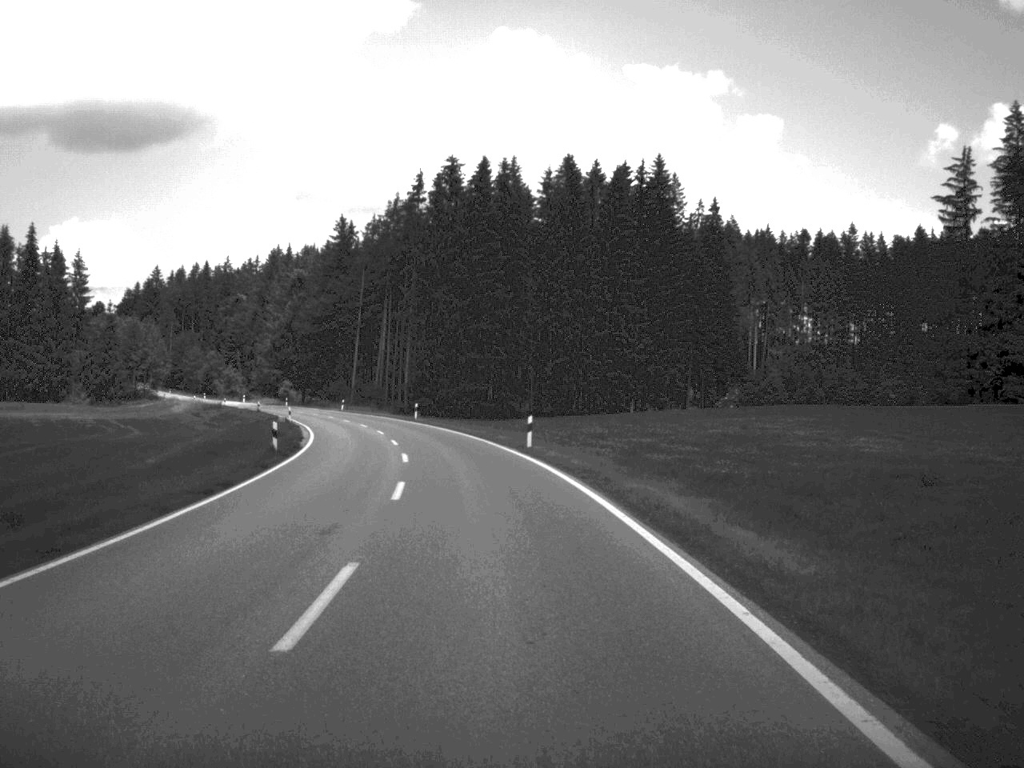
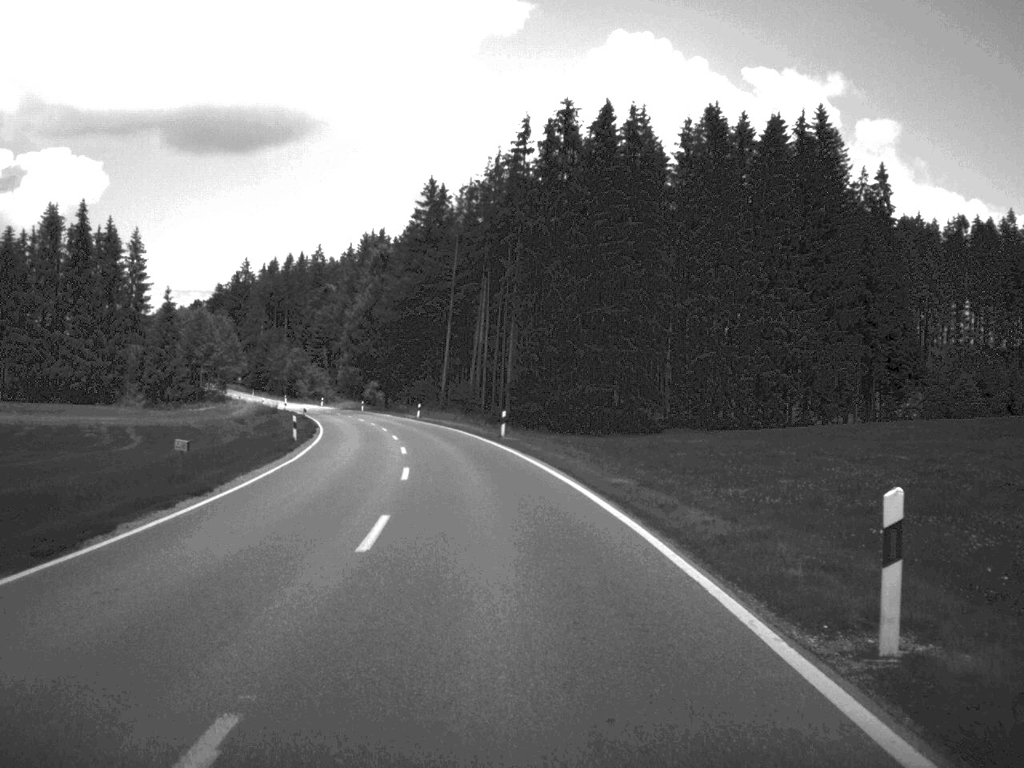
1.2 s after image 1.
(-1.4, +30.0) m; -5°
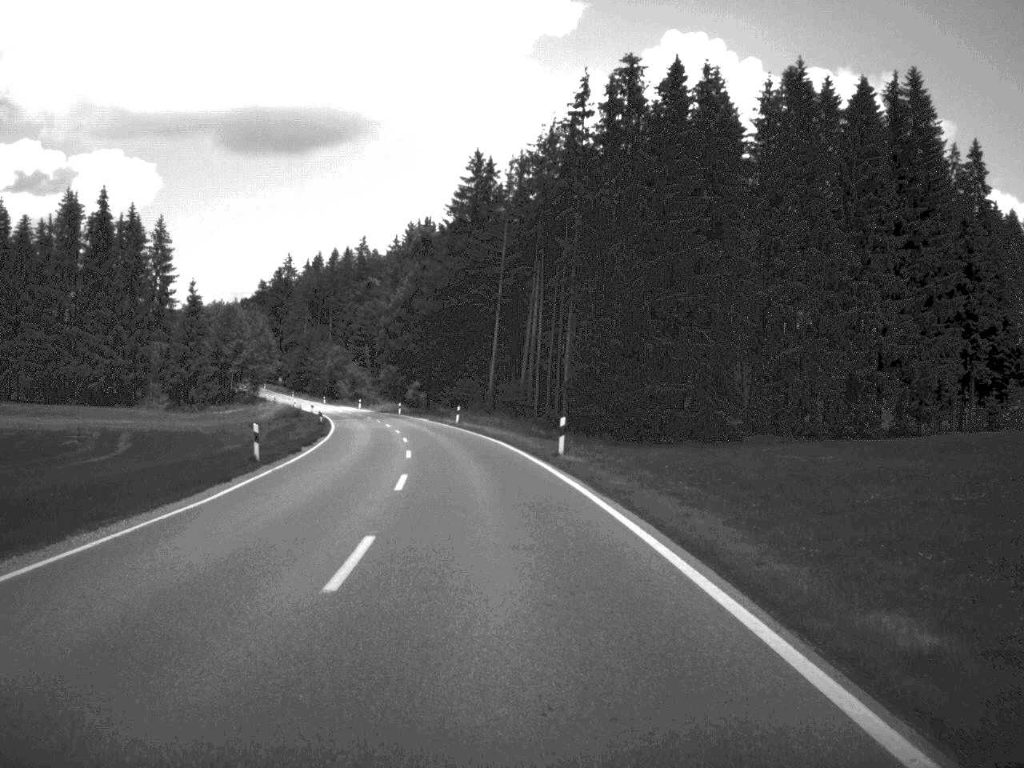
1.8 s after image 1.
(-0.3, +14.8) m; -2°
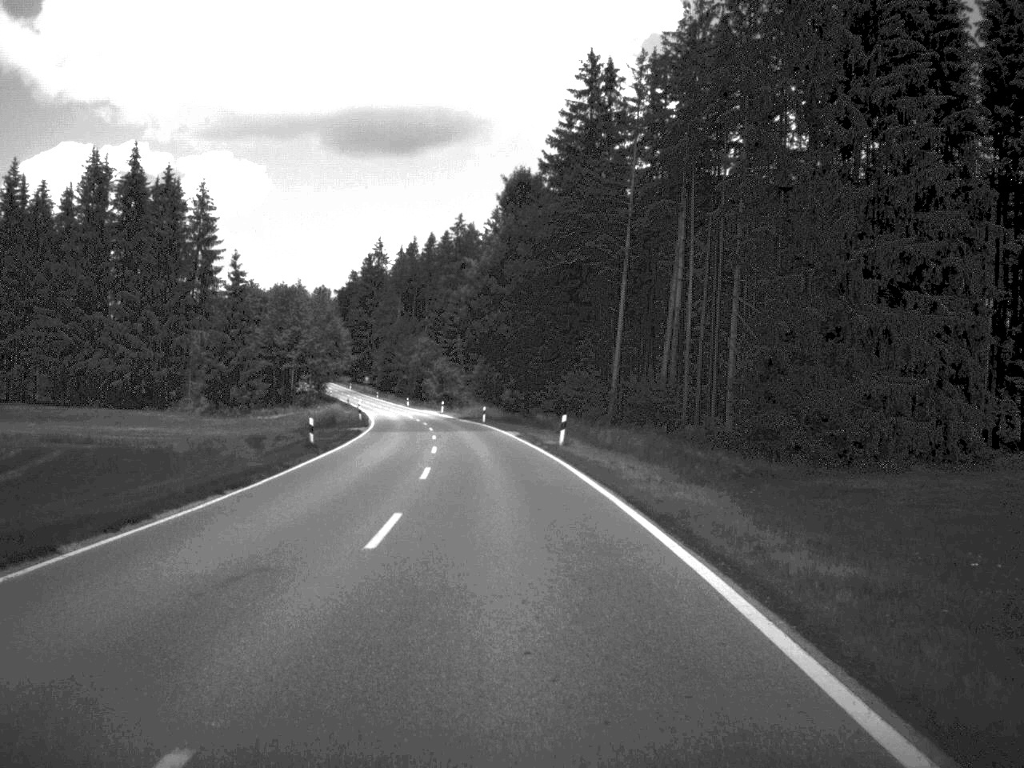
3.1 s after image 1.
(-1.5, +32.6) m; -5°
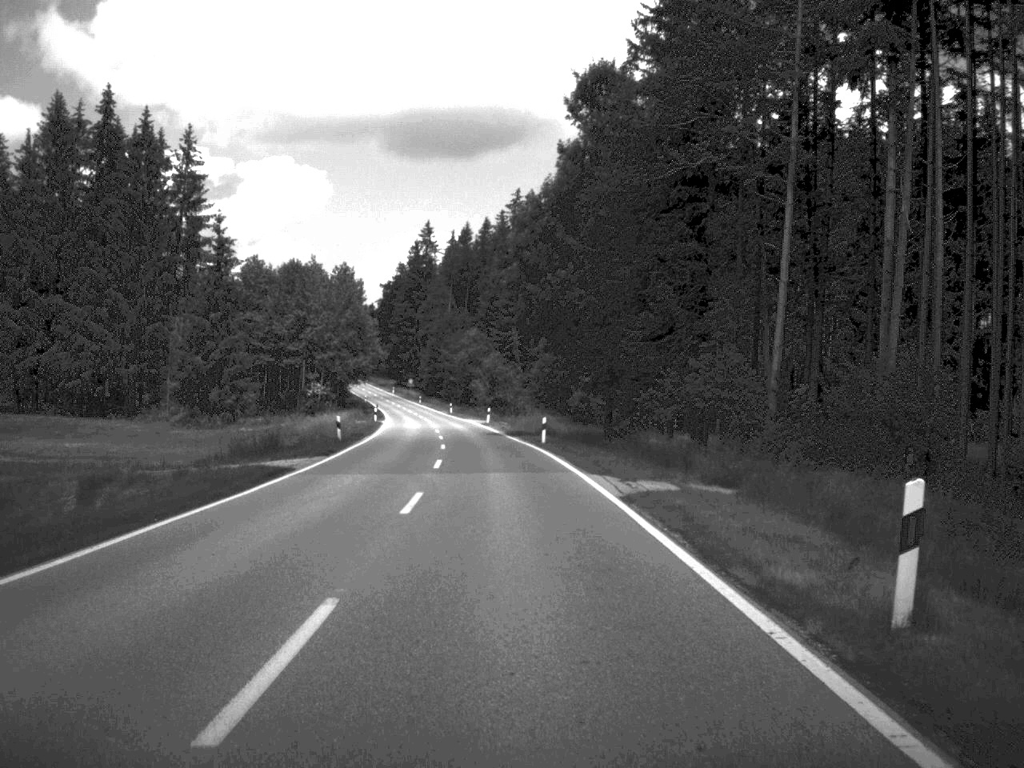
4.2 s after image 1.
(-0.9, +30.9) m; -3°
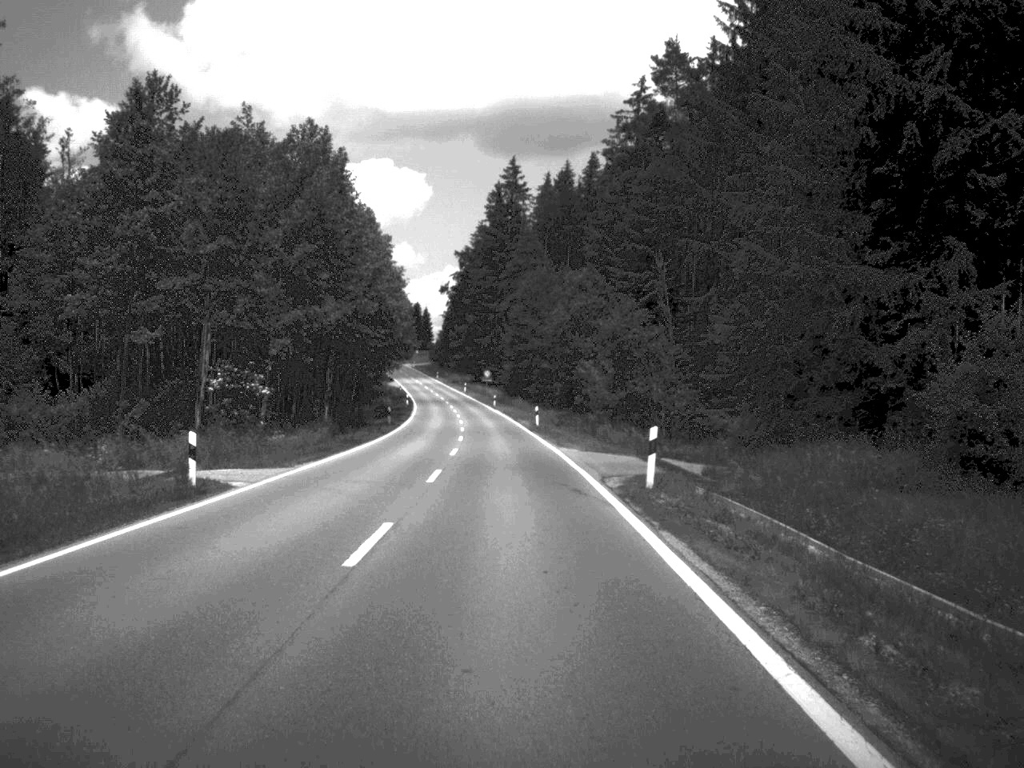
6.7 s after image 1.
(-2.9, +65.3) m; -5°
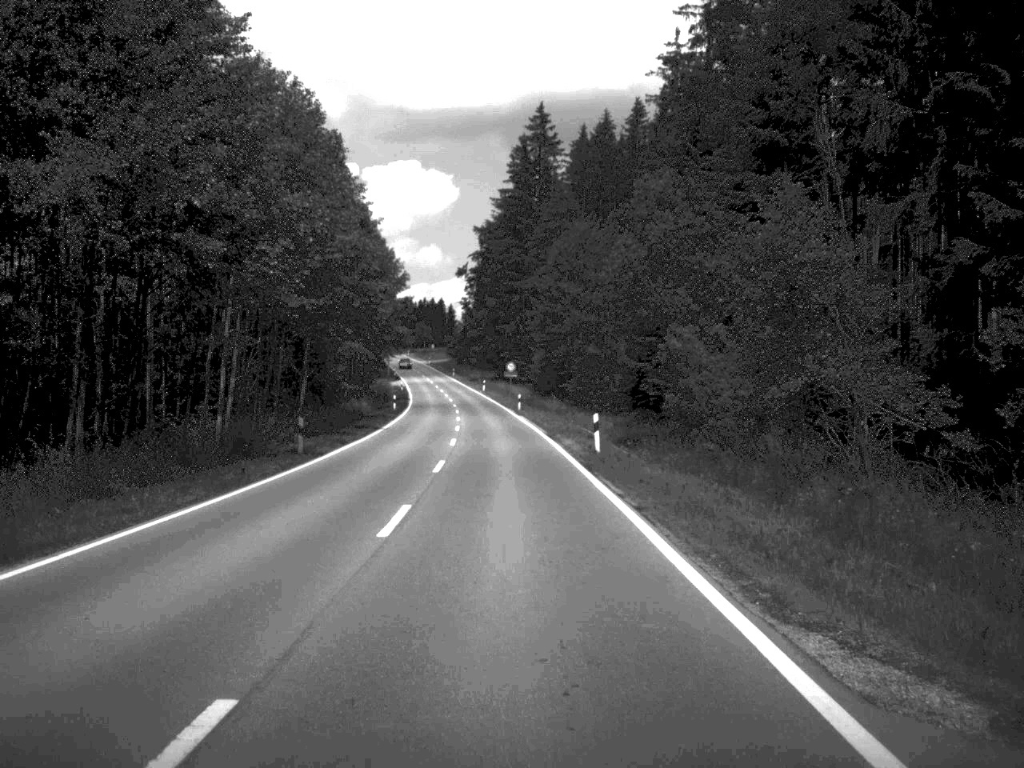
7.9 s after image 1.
(-0.4, +32.9) m; -1°
